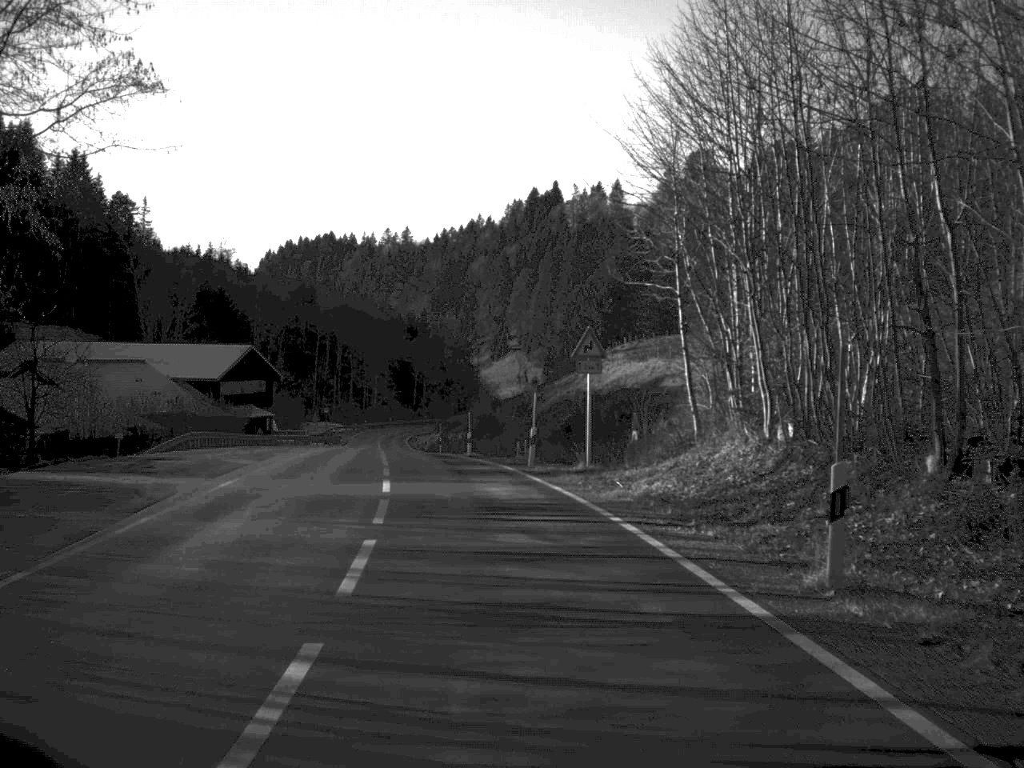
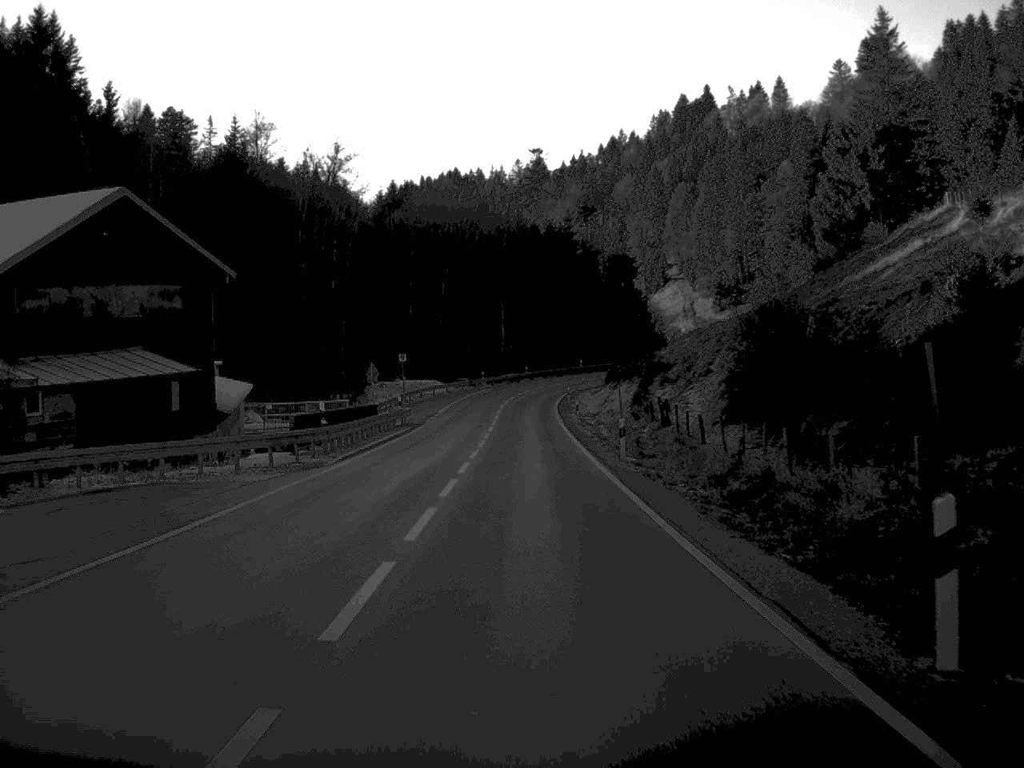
(-6.7, +73.0) m; -6°
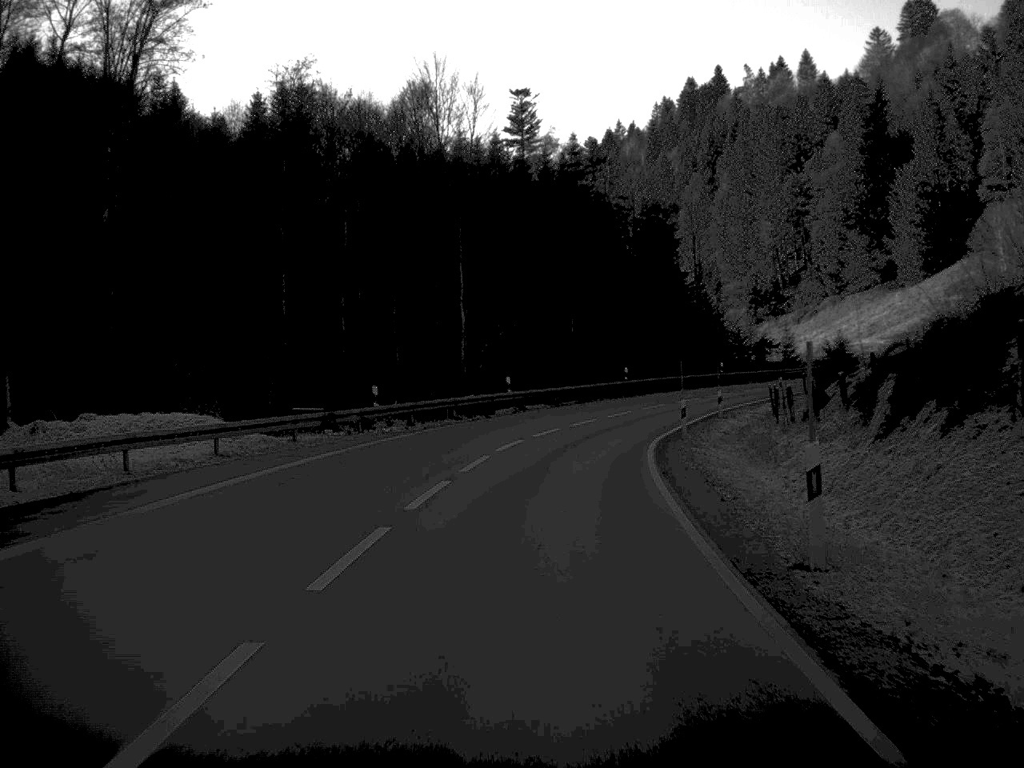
(0.0, +70.0) m; +1°
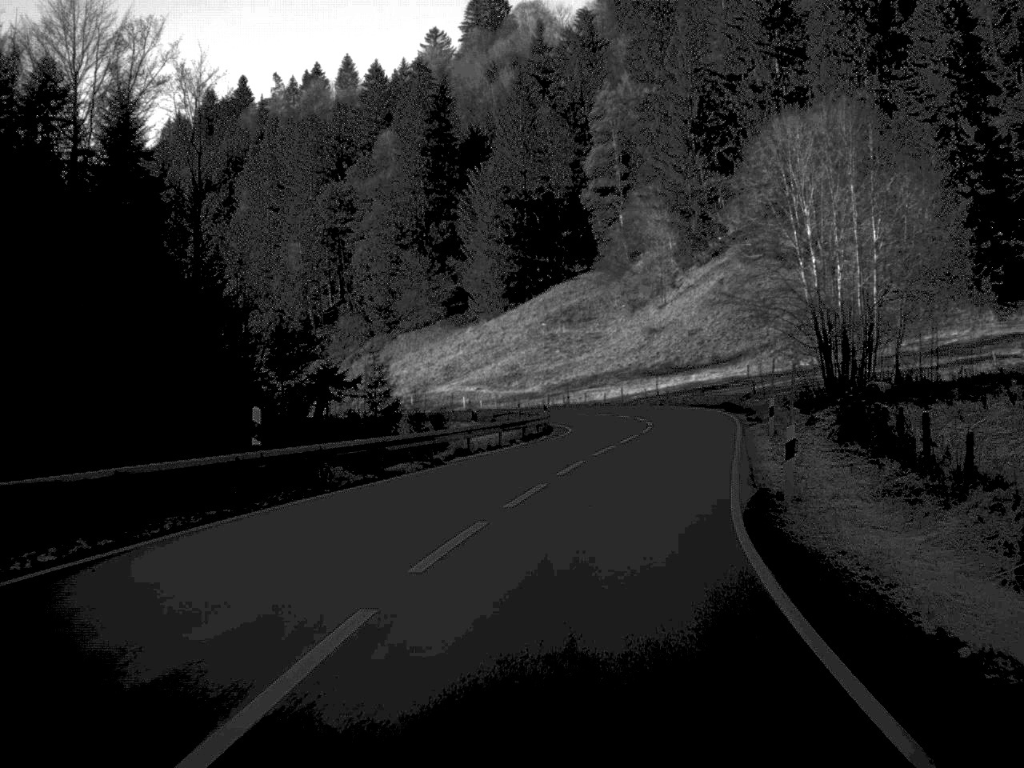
(+8.2, +56.3) m; +22°
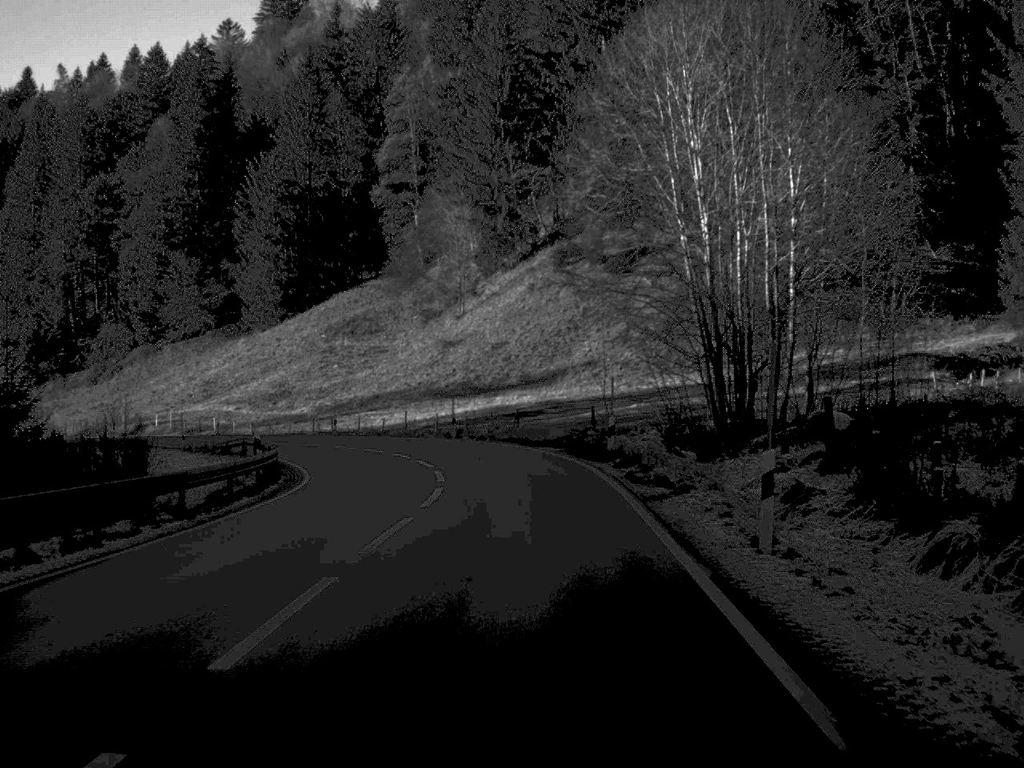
(+1.9, +21.1) m; +9°
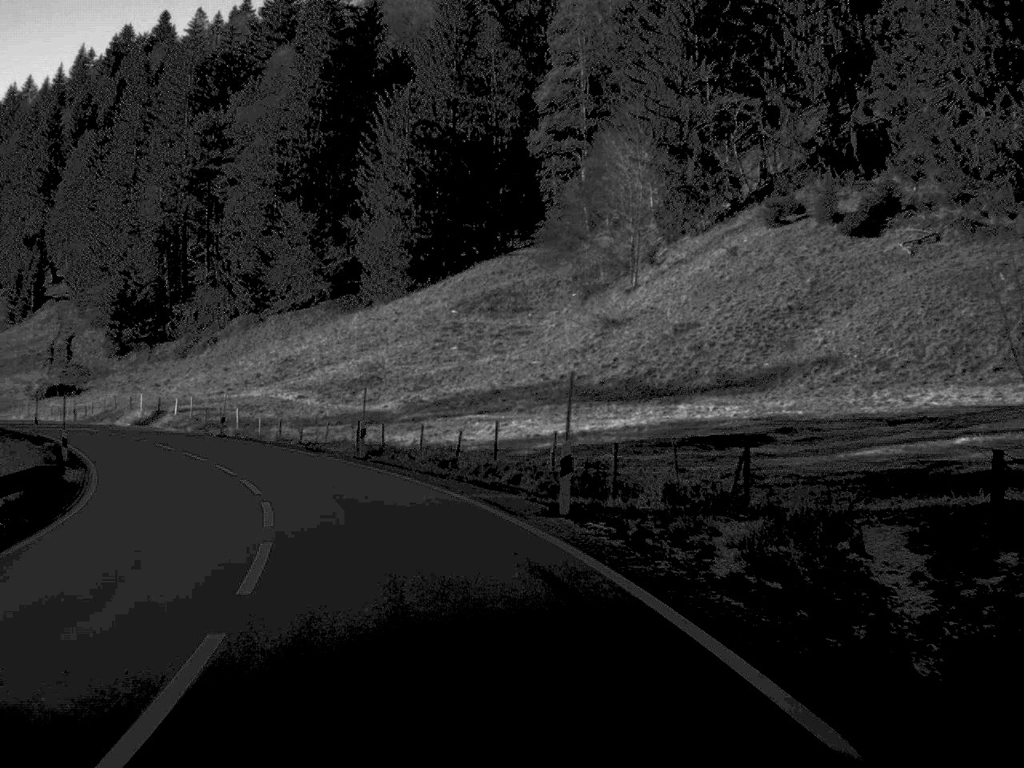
(-1.1, +32.7) m; -9°
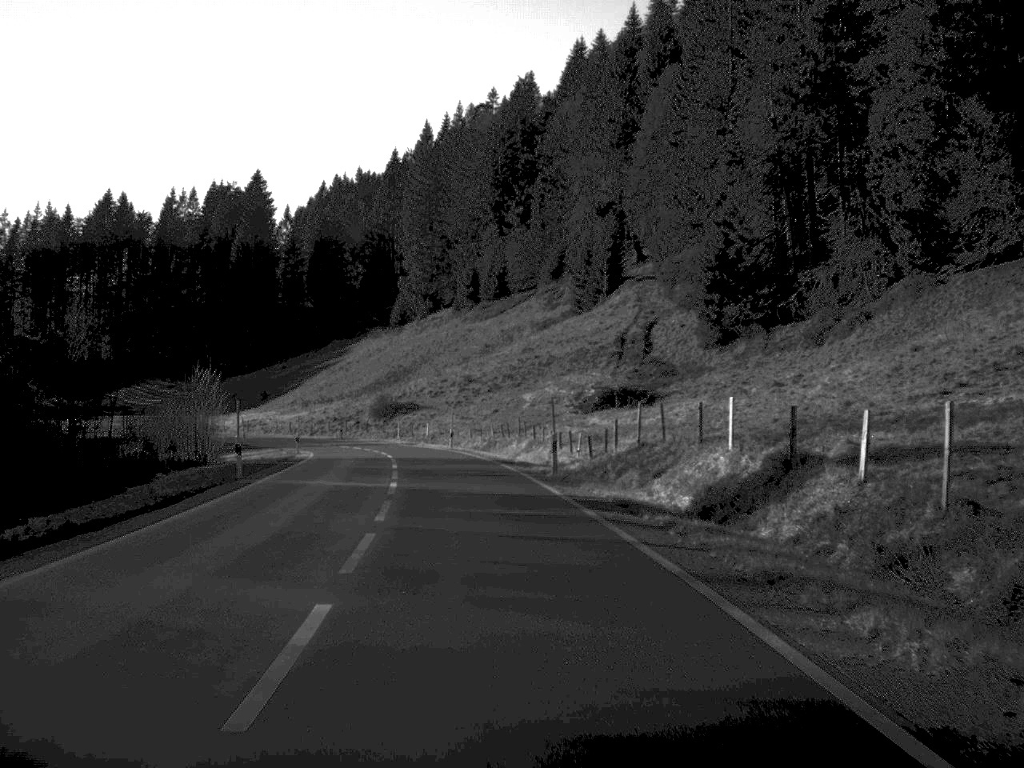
(-14.5, +50.6) m; -27°
